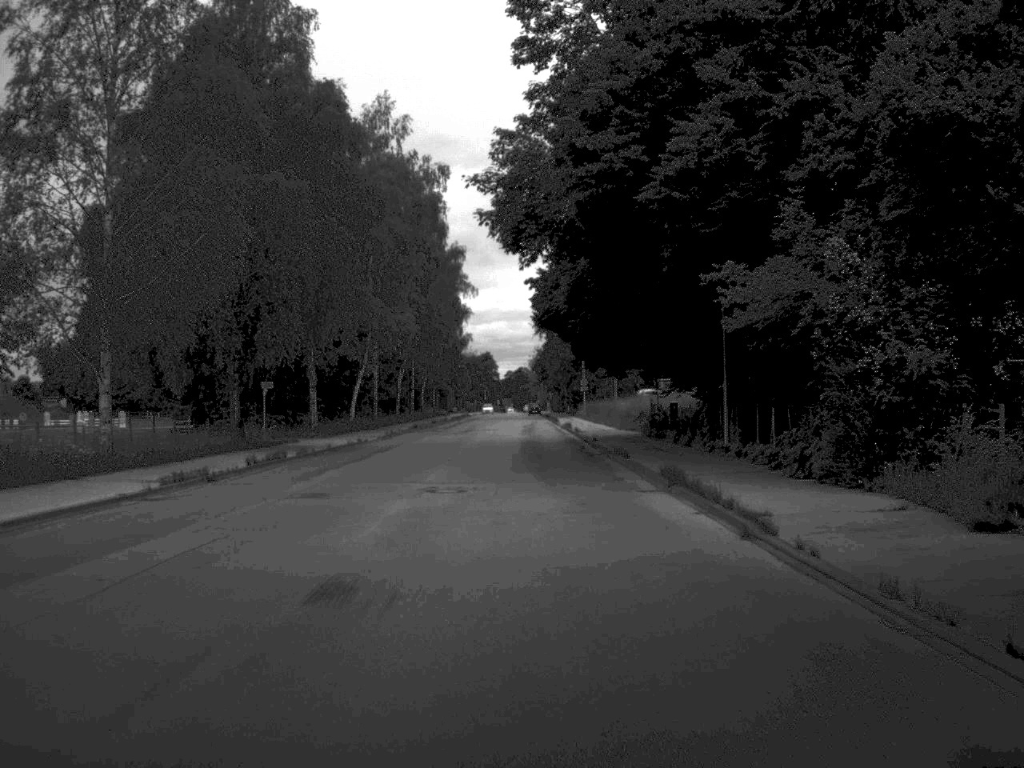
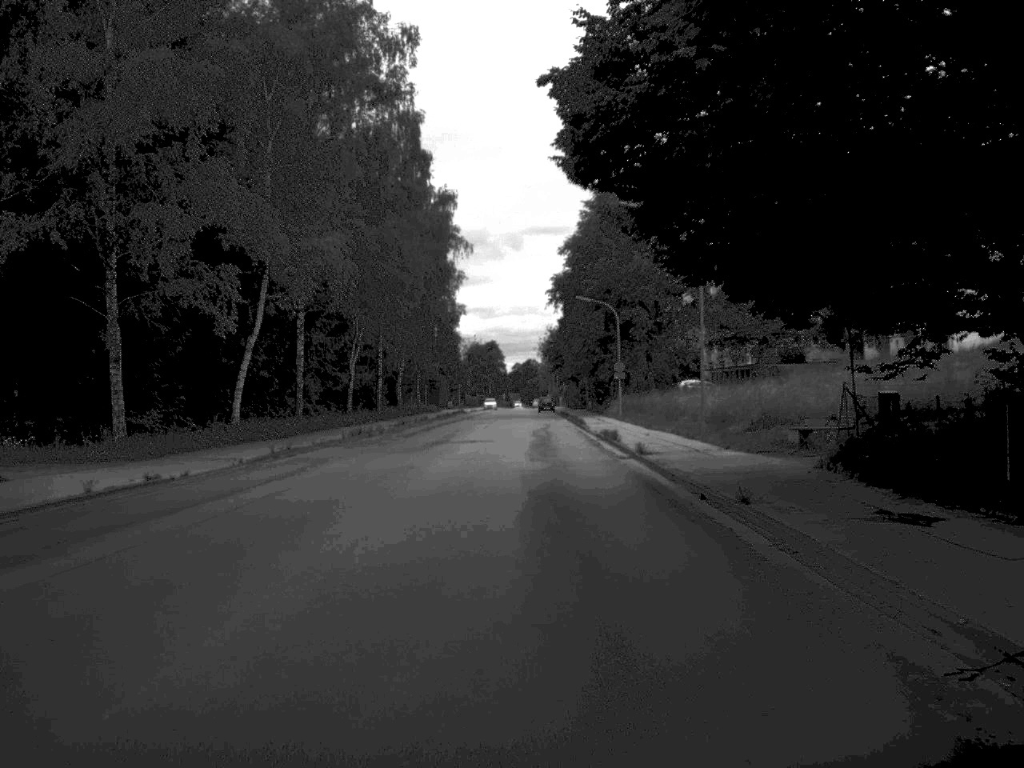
(-0.1, +31.9) m; -1°
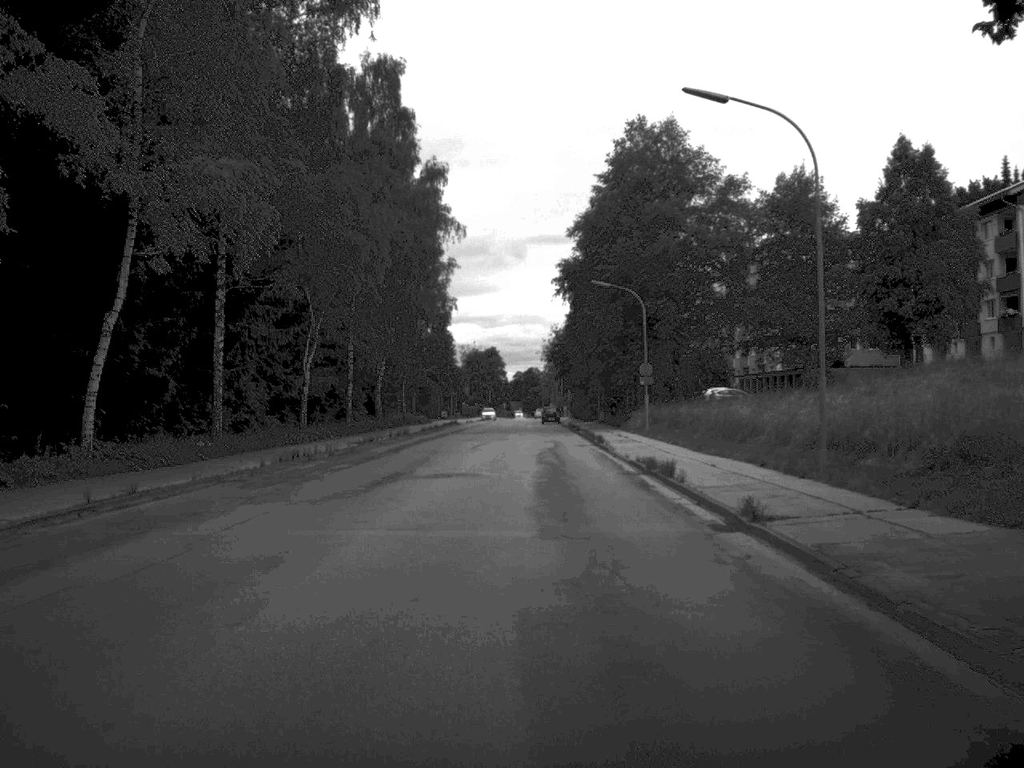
(0.0, +15.2) m; 0°
